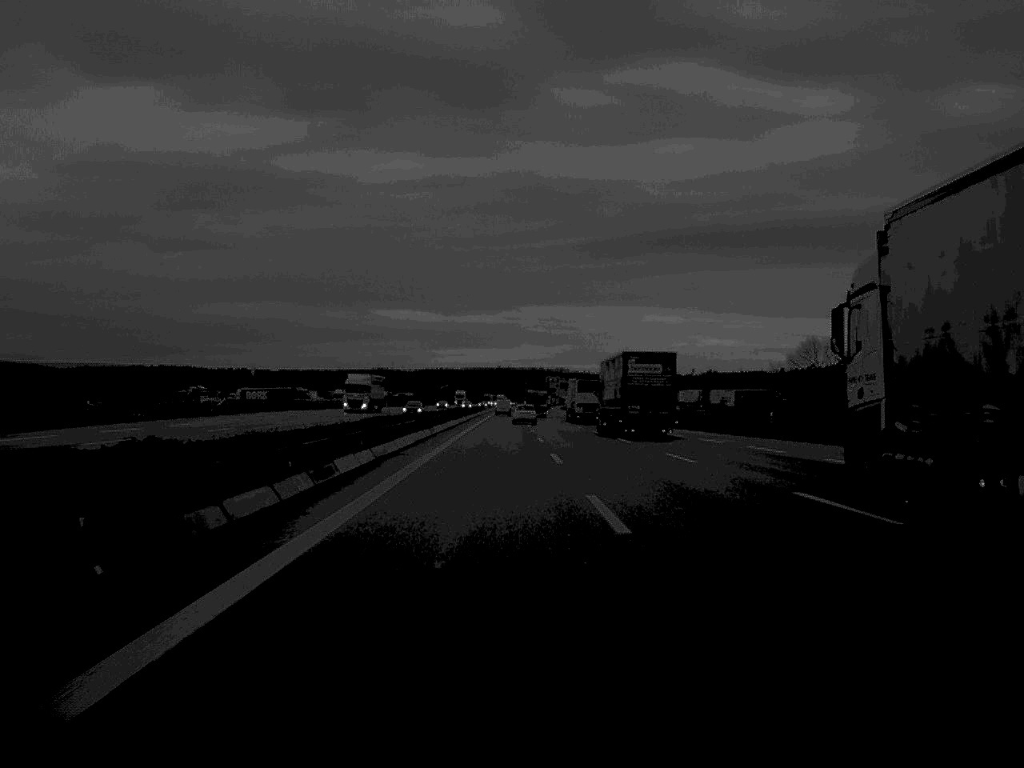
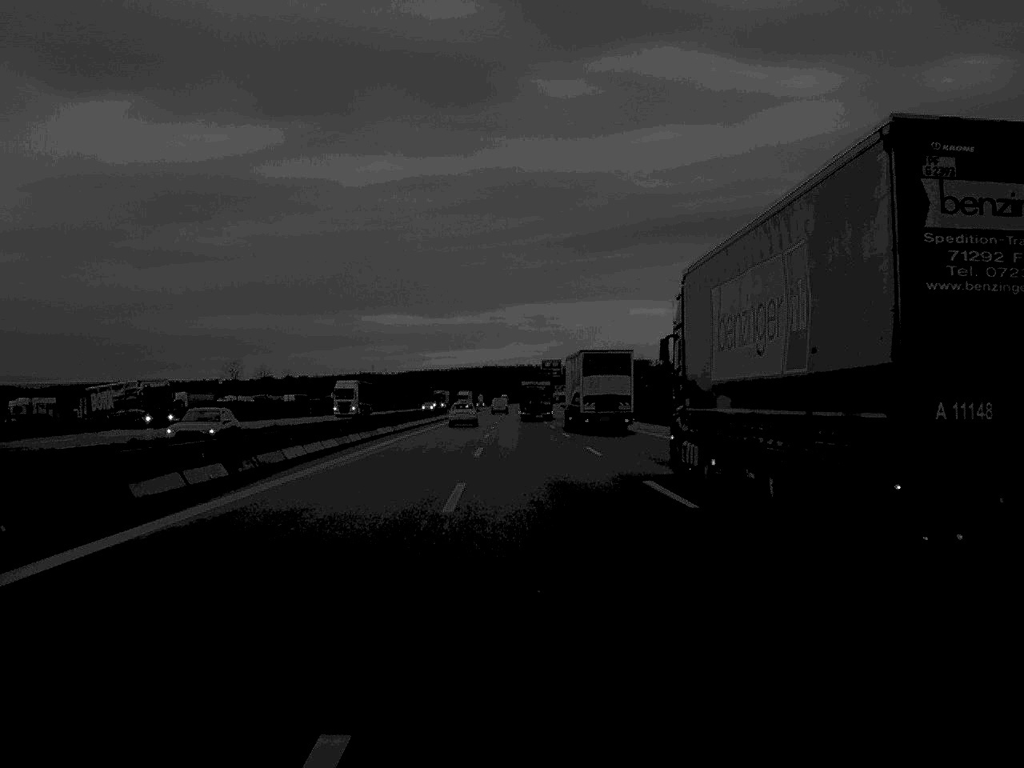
(+0.7, +122.6) m; 0°
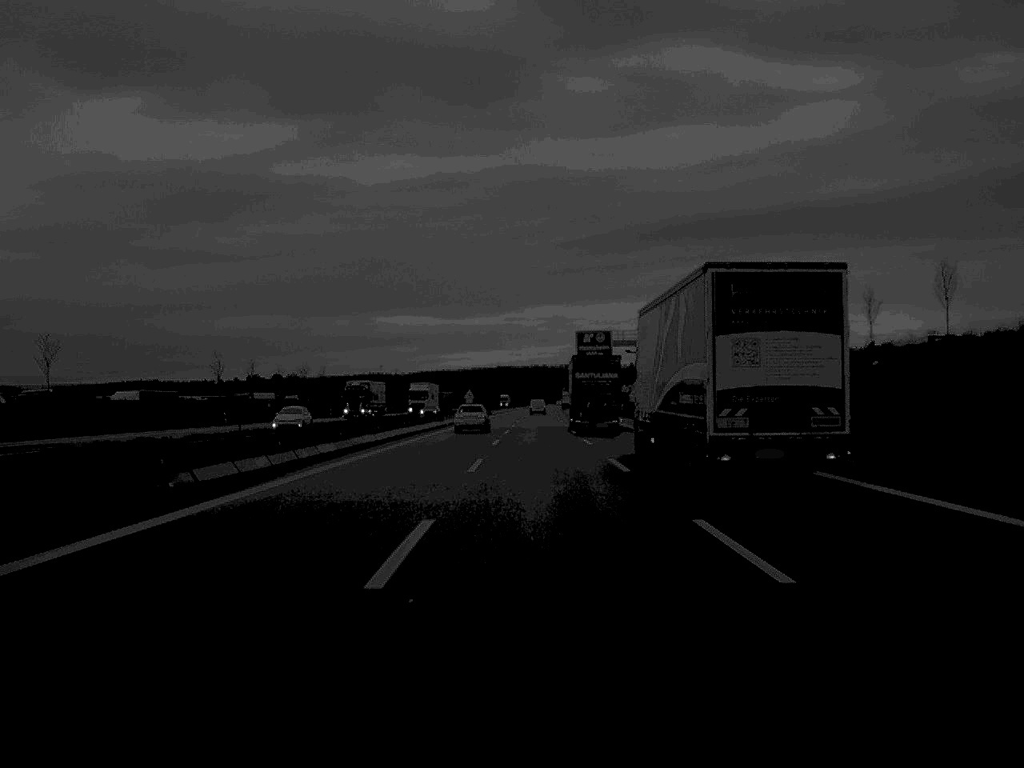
(-0.9, +96.9) m; -1°
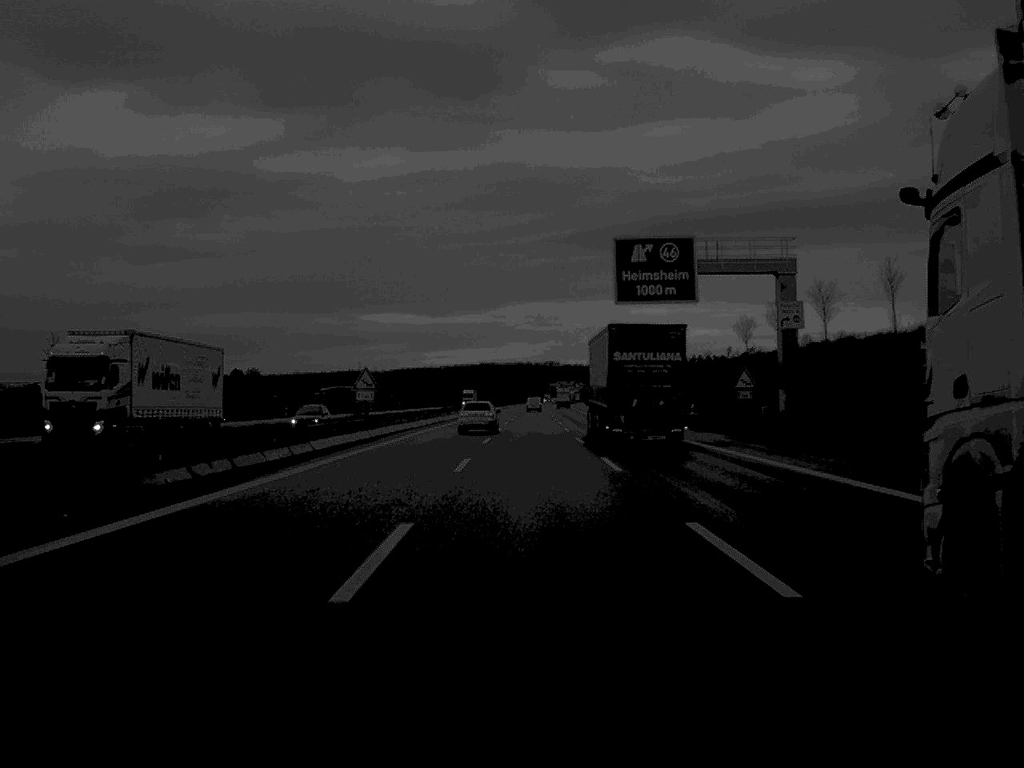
(+0.5, +72.7) m; +1°
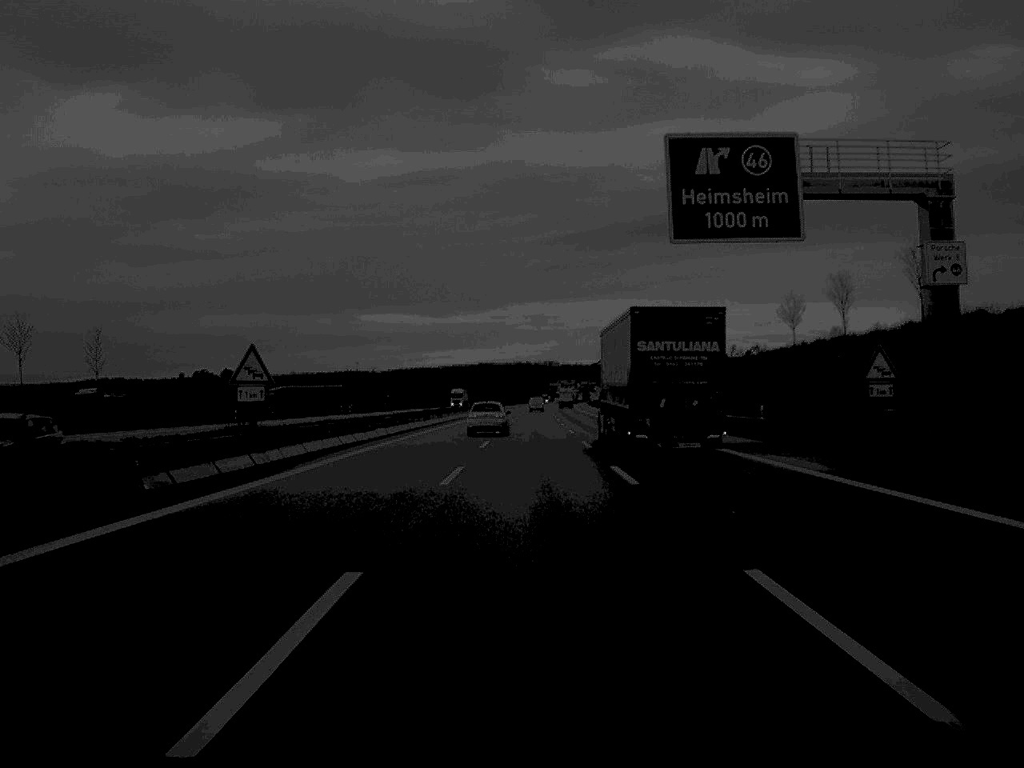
(0.0, +22.2) m; 0°
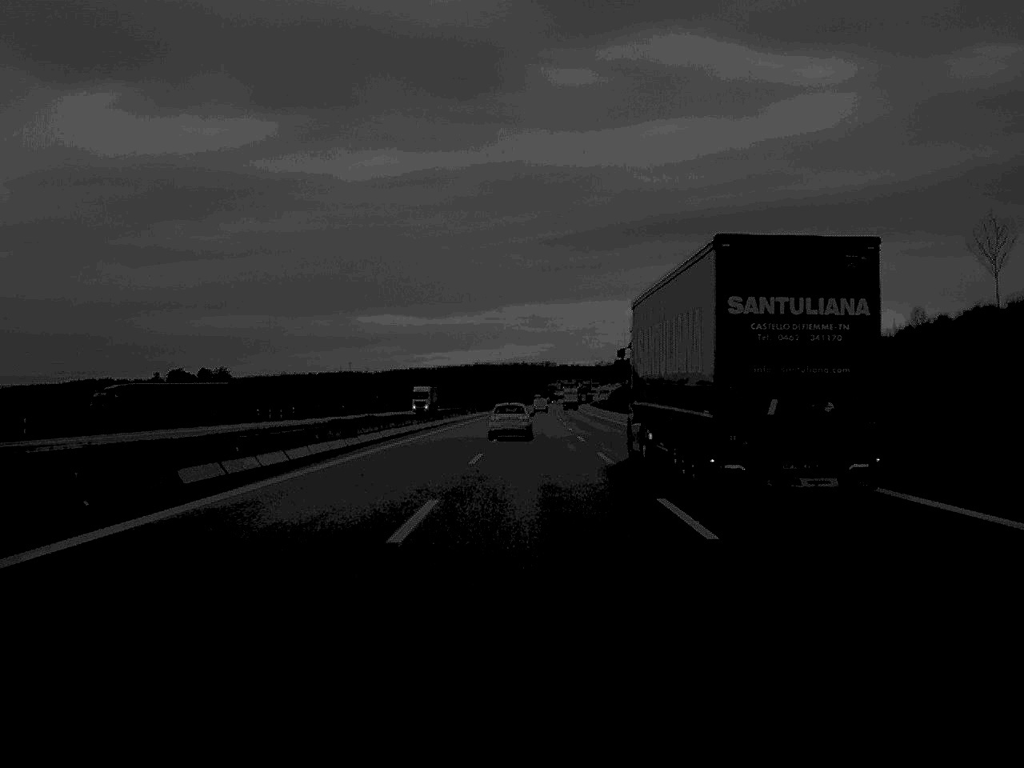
(0.0, +45.1) m; 0°
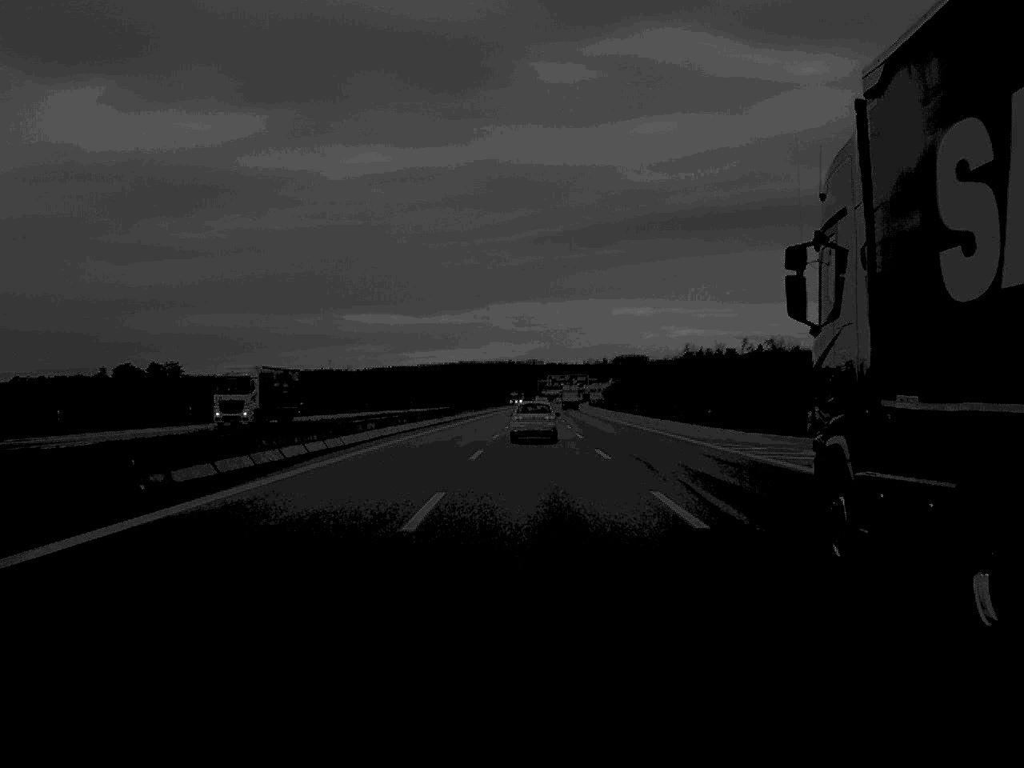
(+0.4, +70.5) m; +1°
